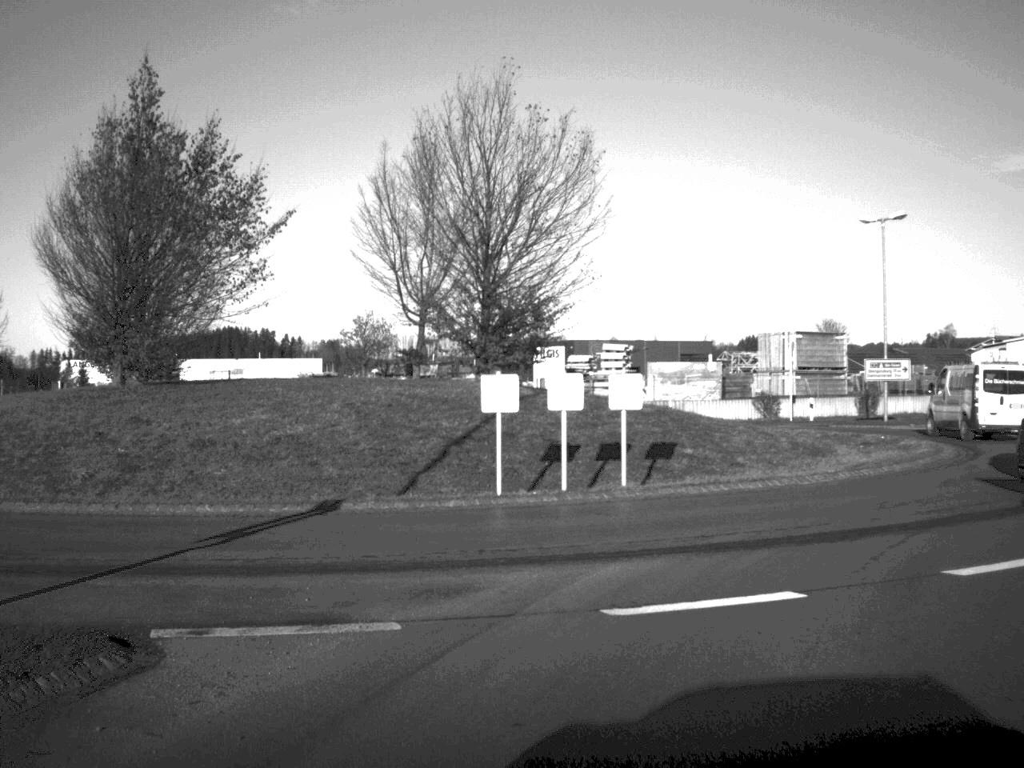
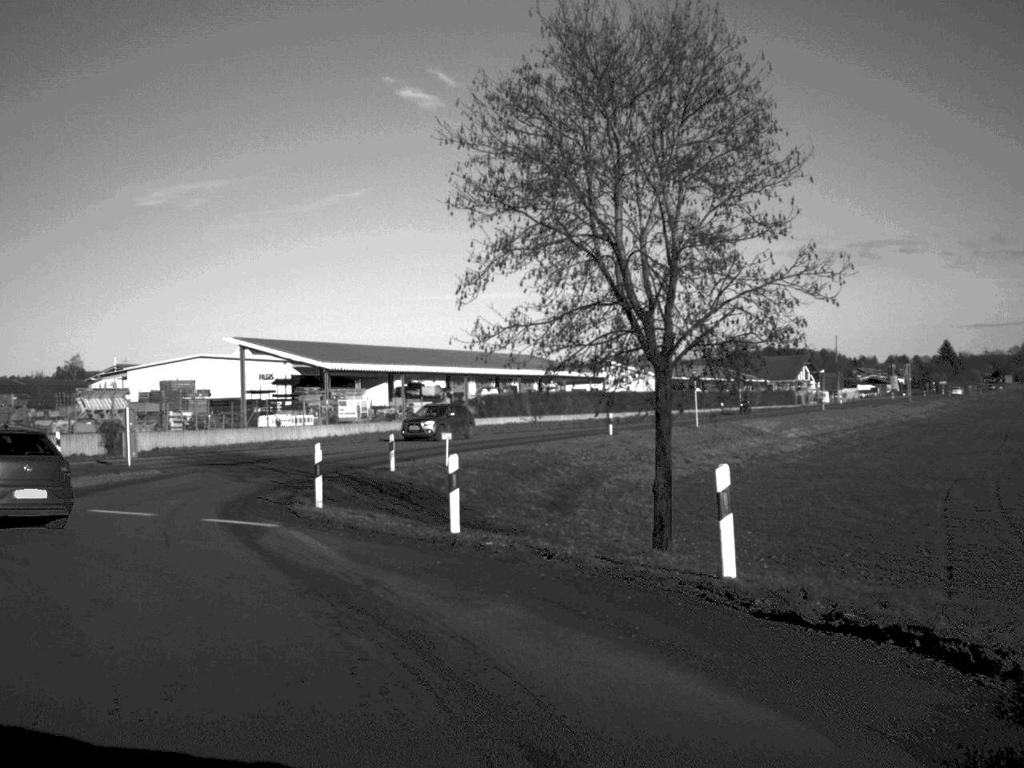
(+7.2, +17.9) m; +38°
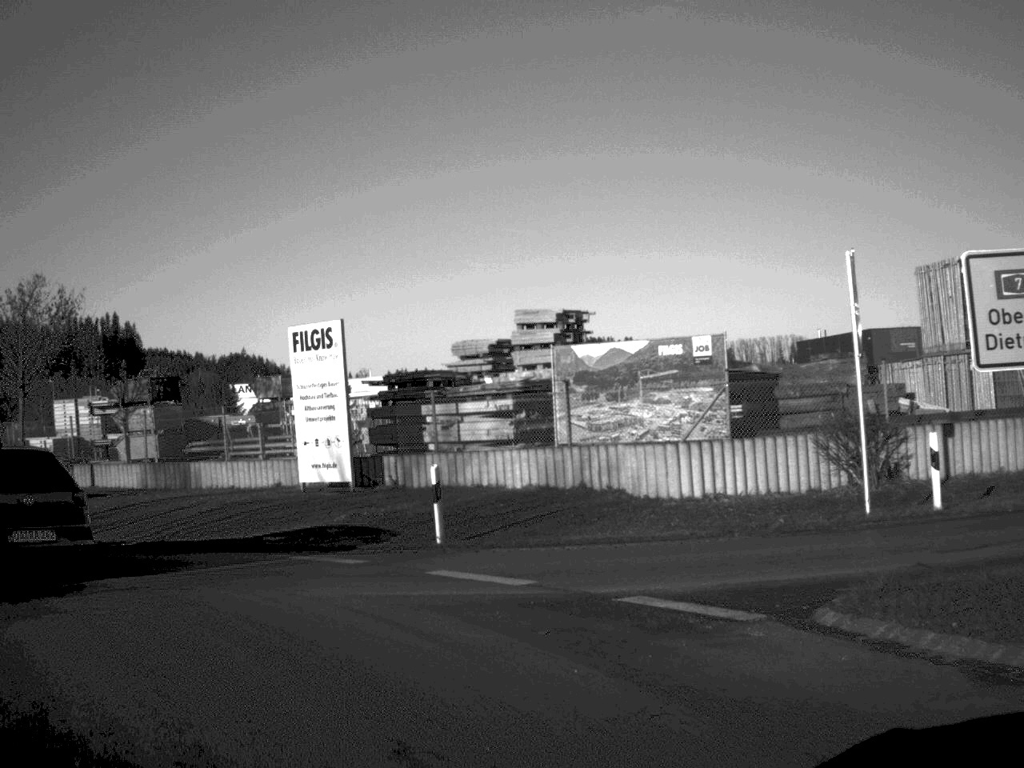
(-8.4, +18.2) m; -57°
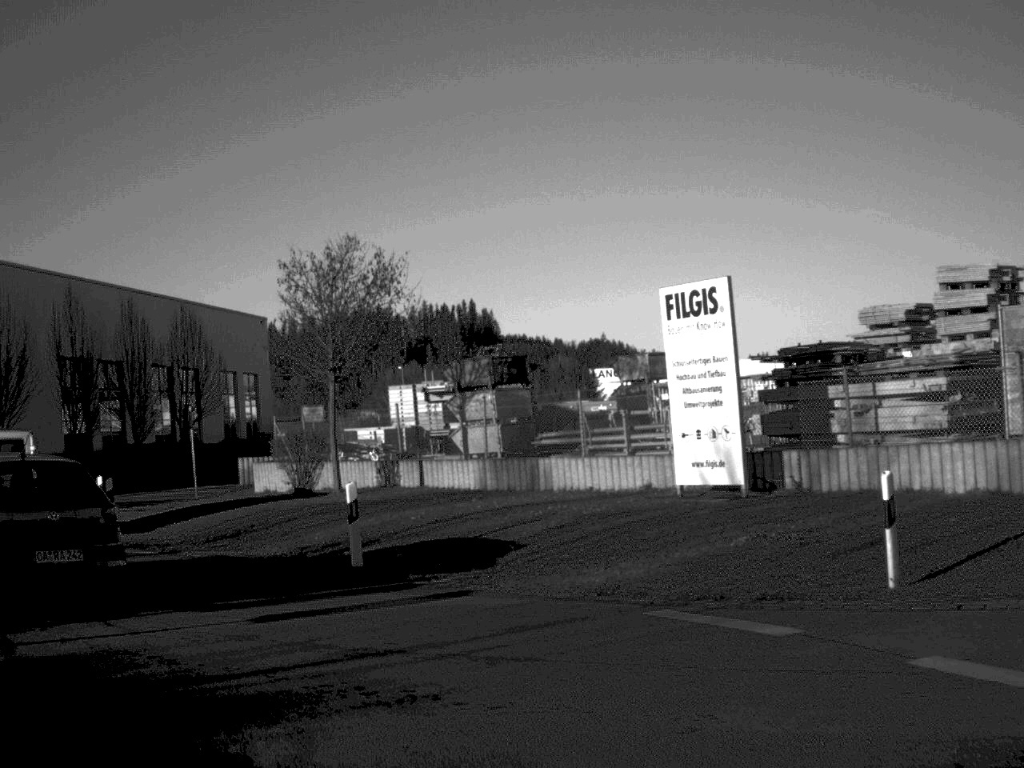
(-0.8, +5.3) m; -16°
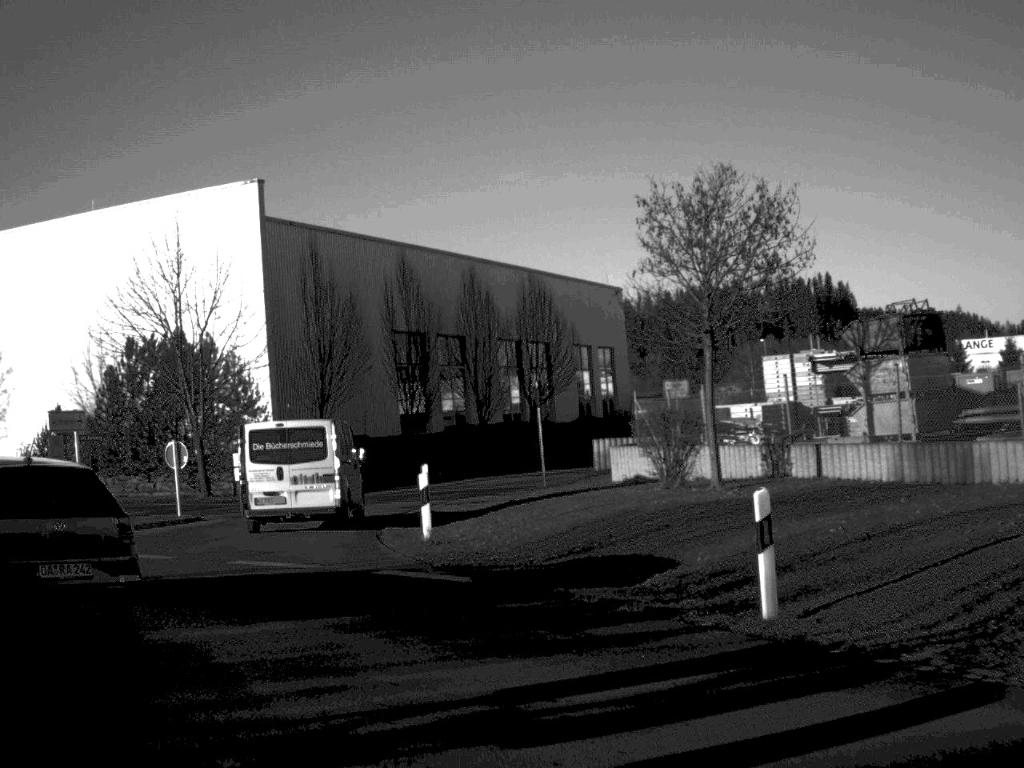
(-0.7, +5.1) m; -16°
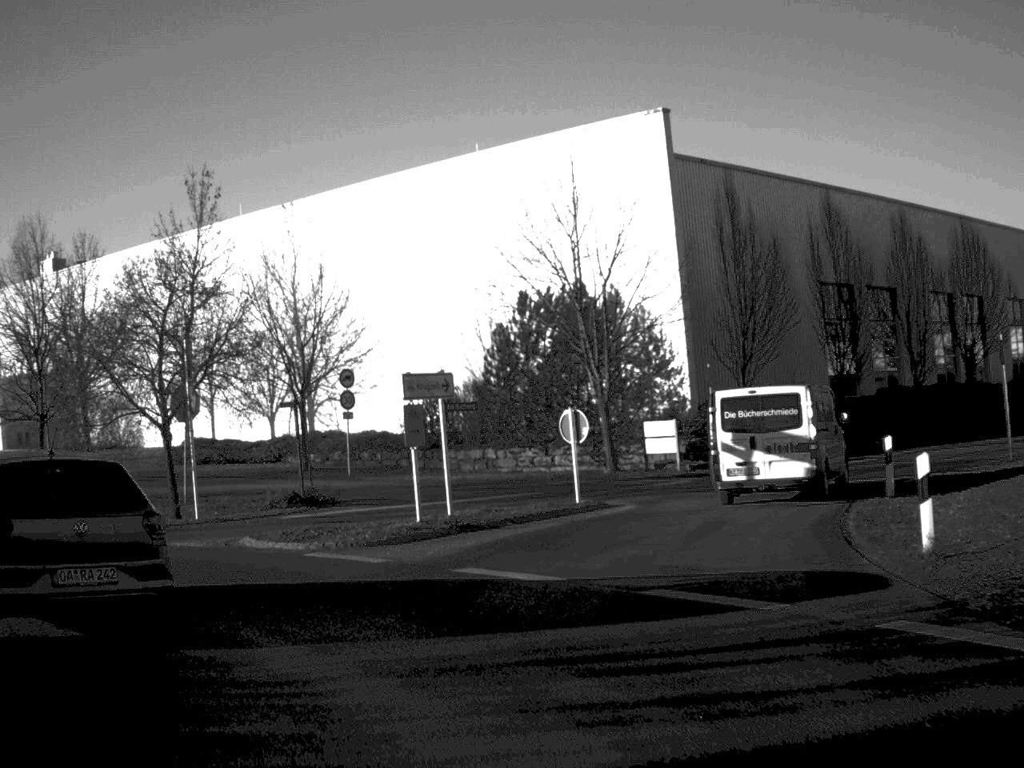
(-0.9, +5.6) m; -18°
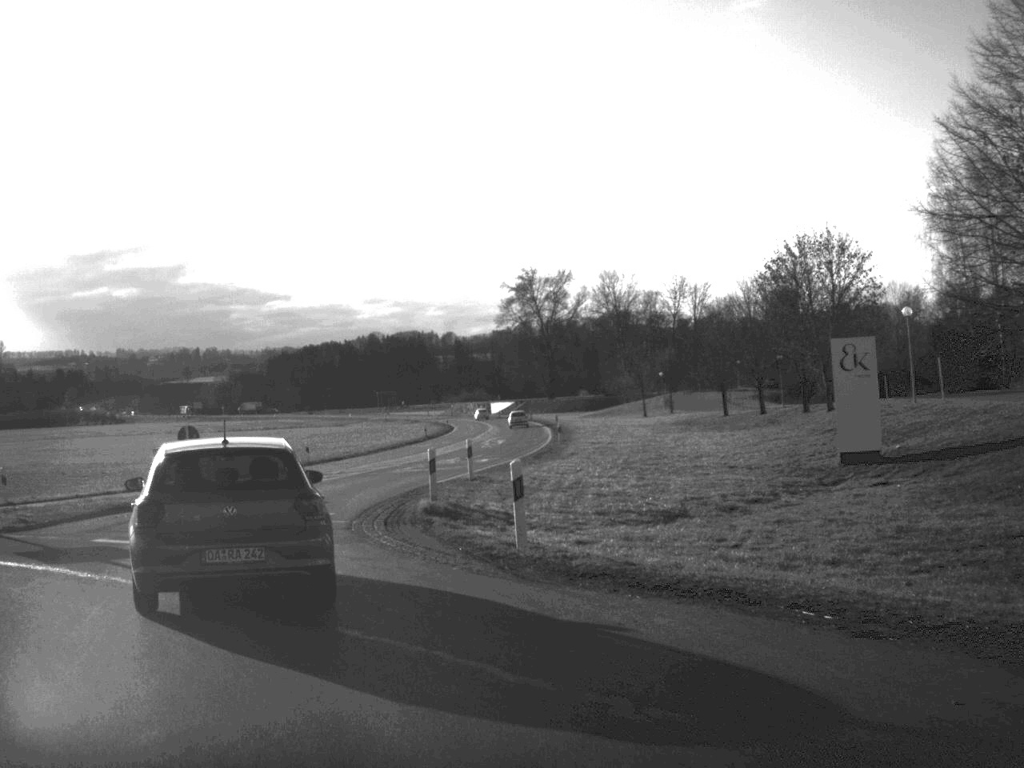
(-10.2, +16.9) m; -63°
